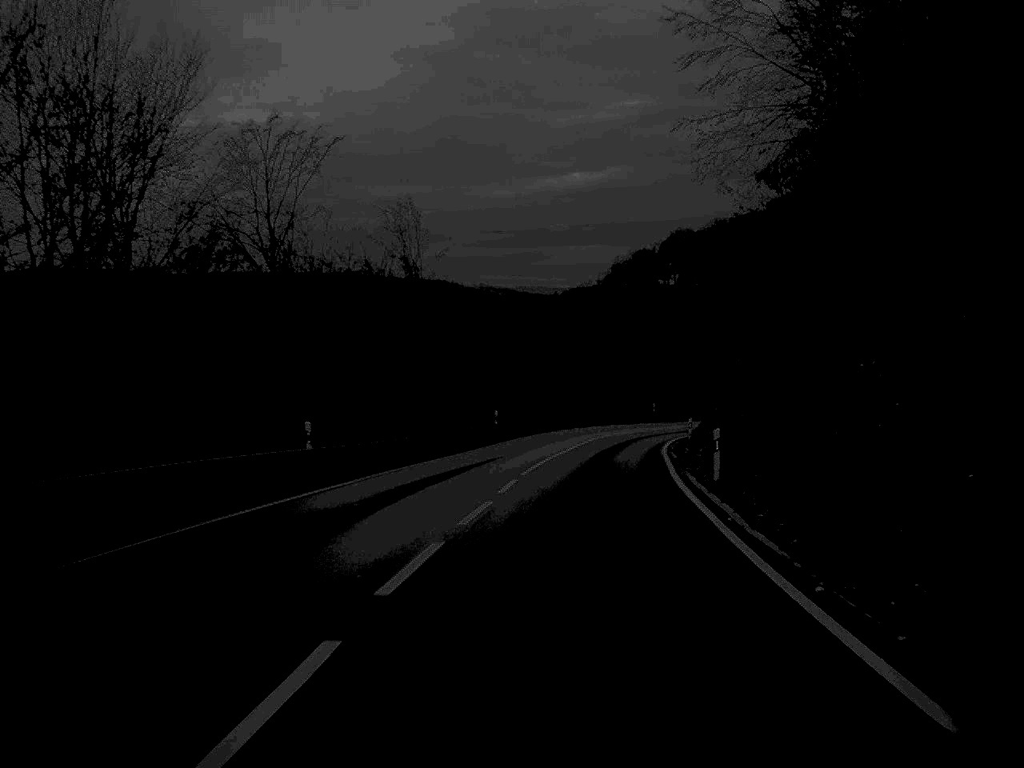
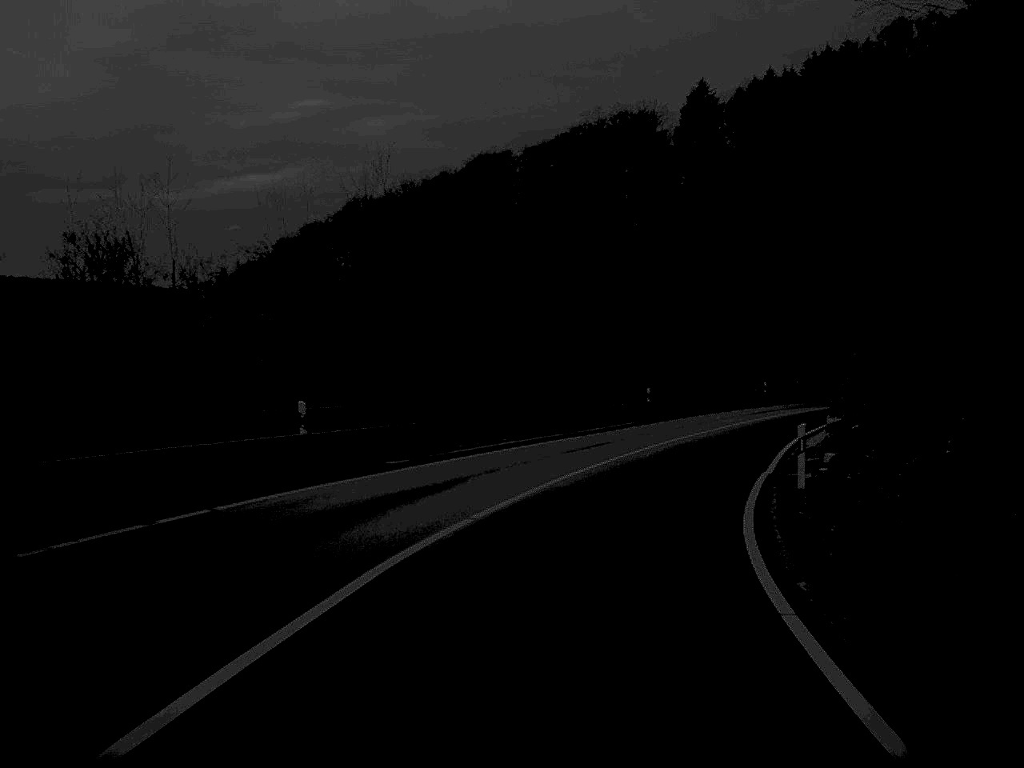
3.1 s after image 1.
(+6.9, +66.1) m; +15°
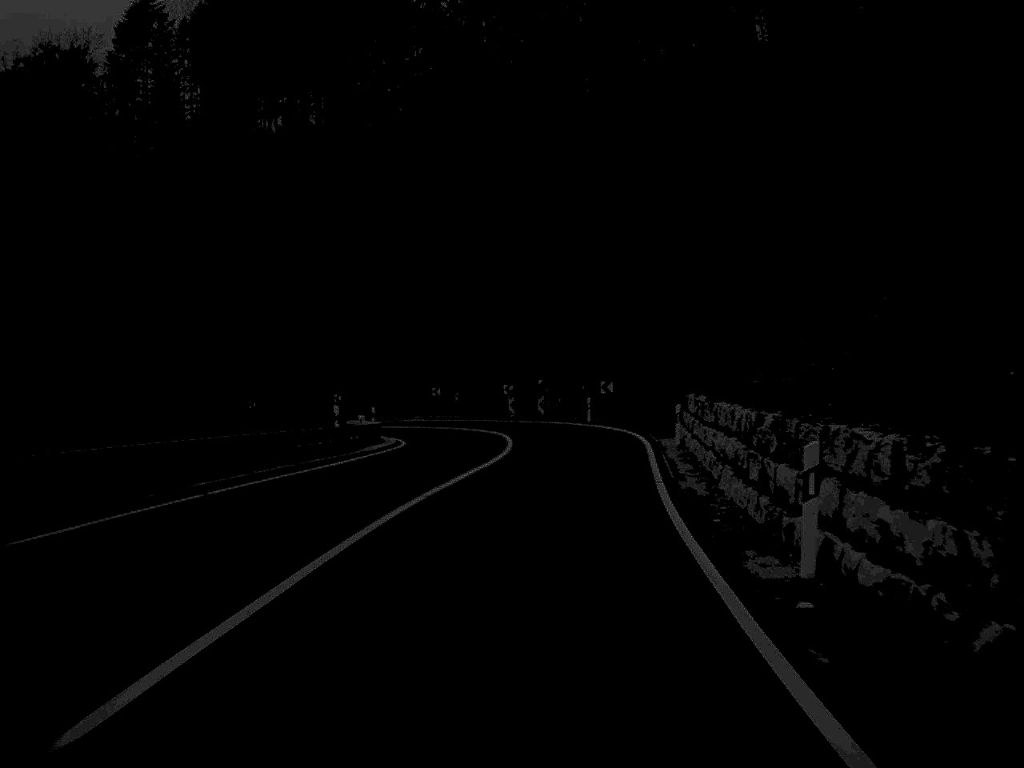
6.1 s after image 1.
(+14.9, +61.1) m; +23°
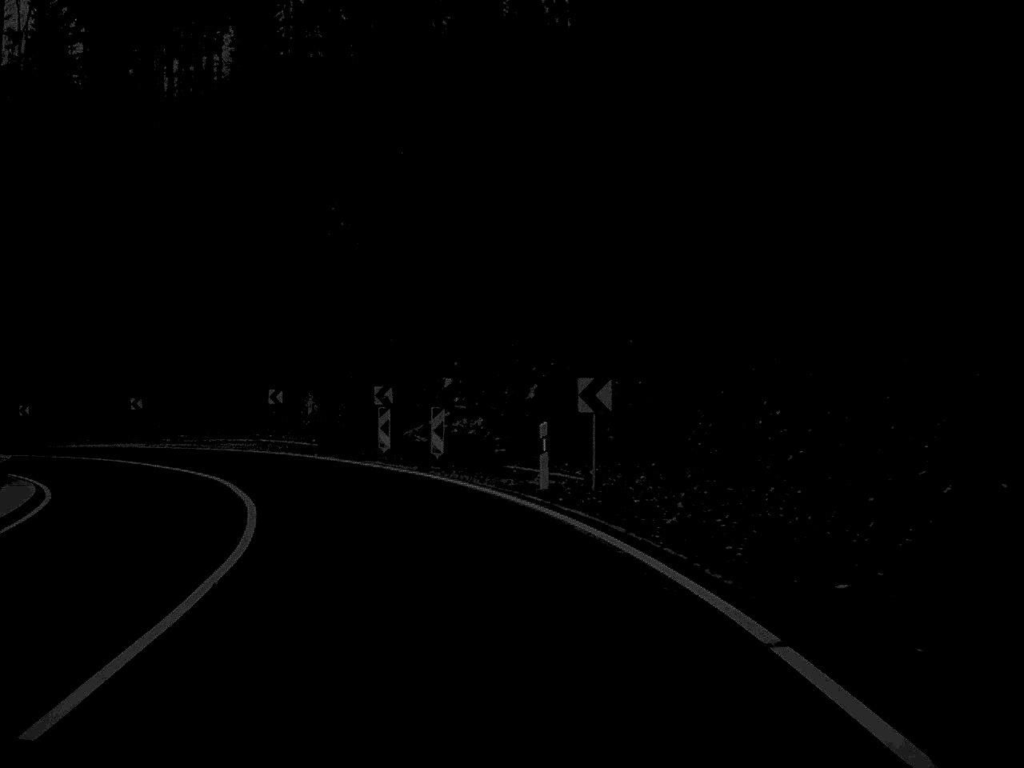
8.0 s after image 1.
(+1.5, +33.5) m; +1°
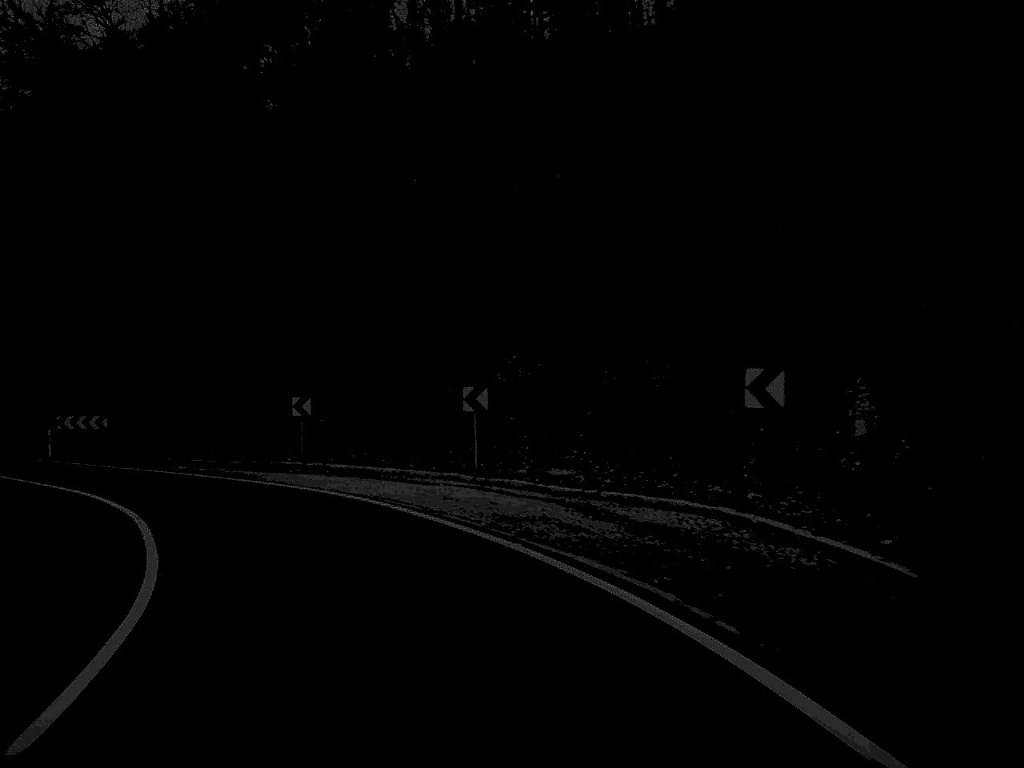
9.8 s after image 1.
(-5.1, +28.3) m; -23°
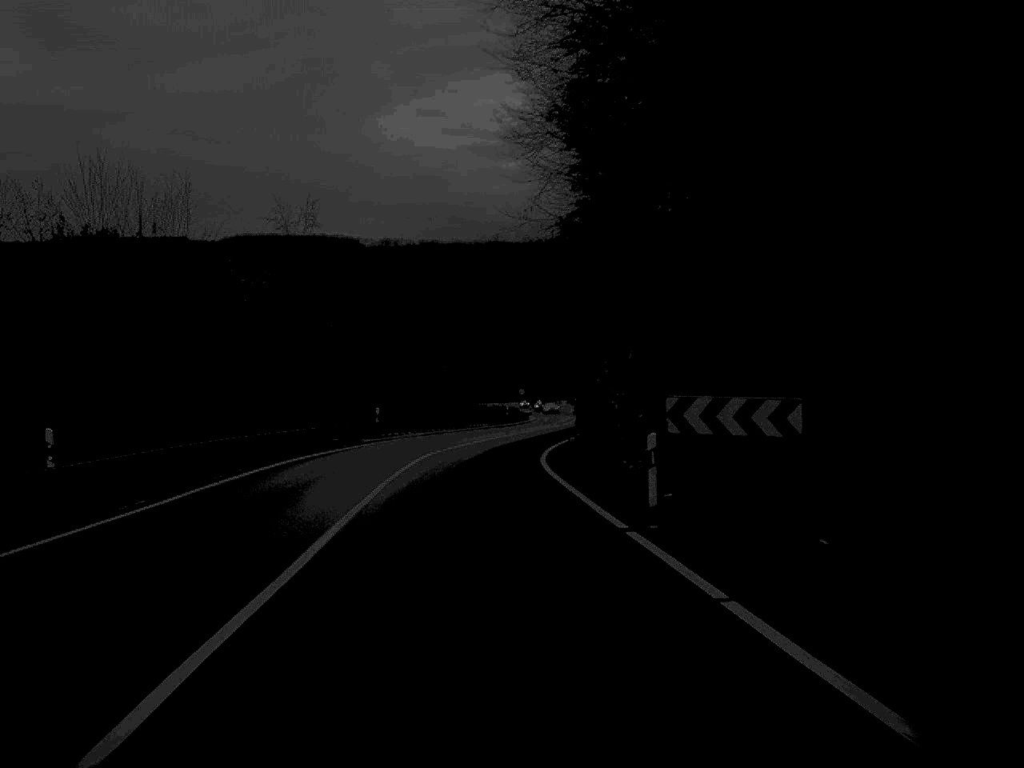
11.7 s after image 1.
(-8.2, +27.4) m; -33°
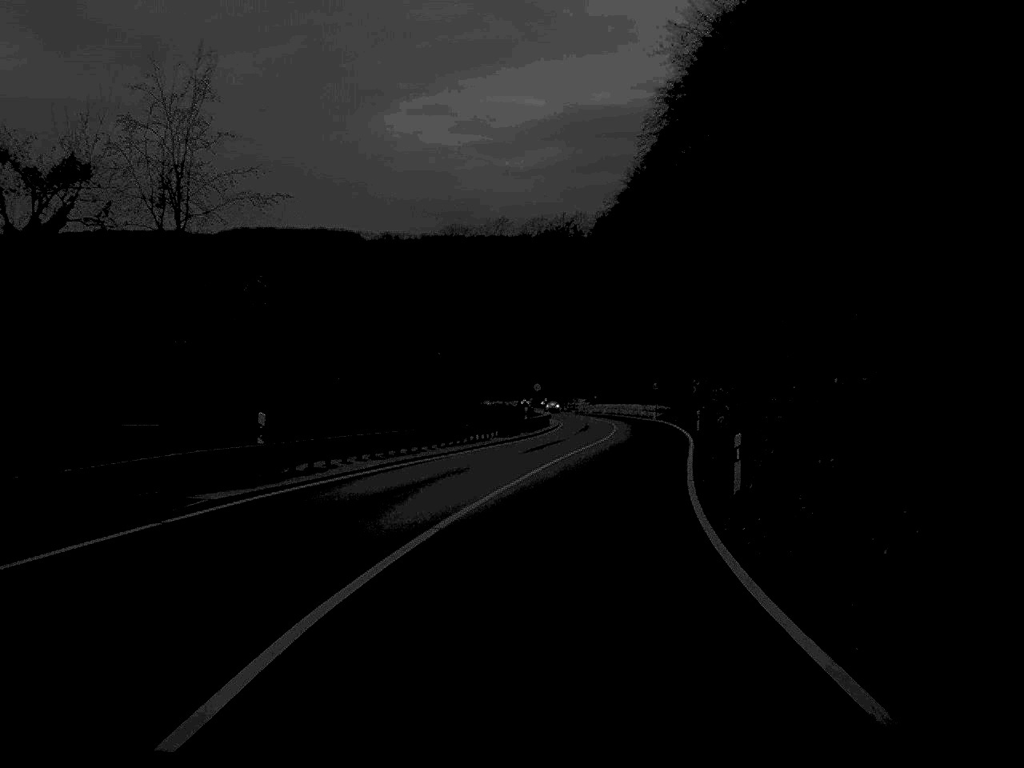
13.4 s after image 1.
(-0.9, +29.5) m; +1°
